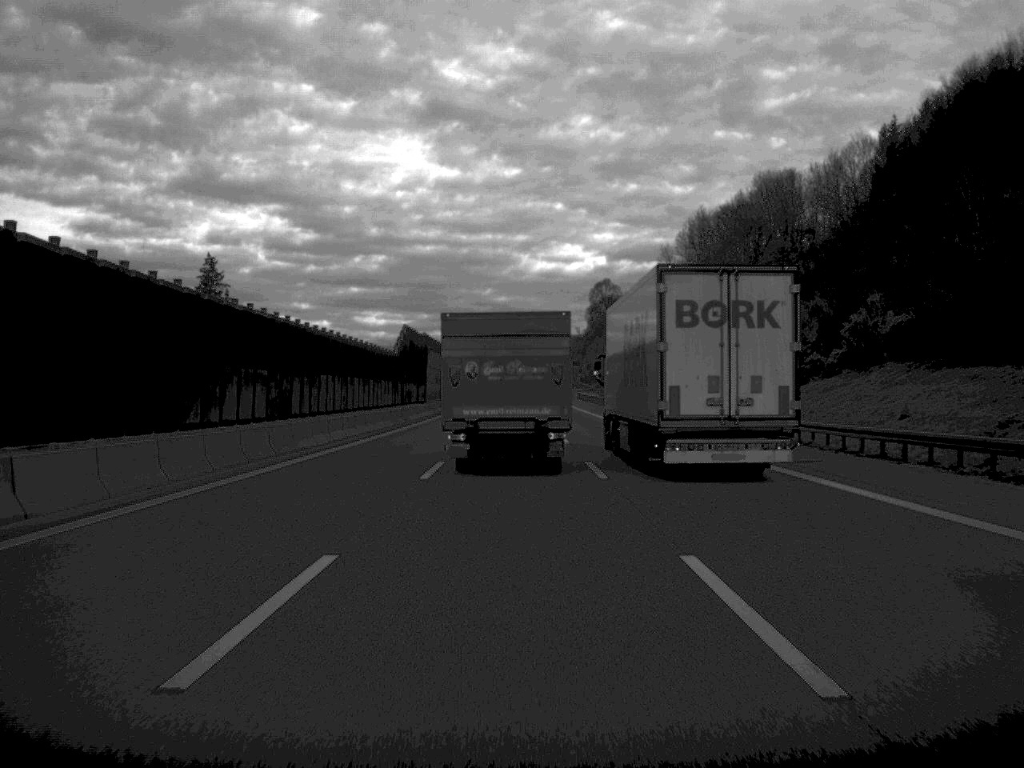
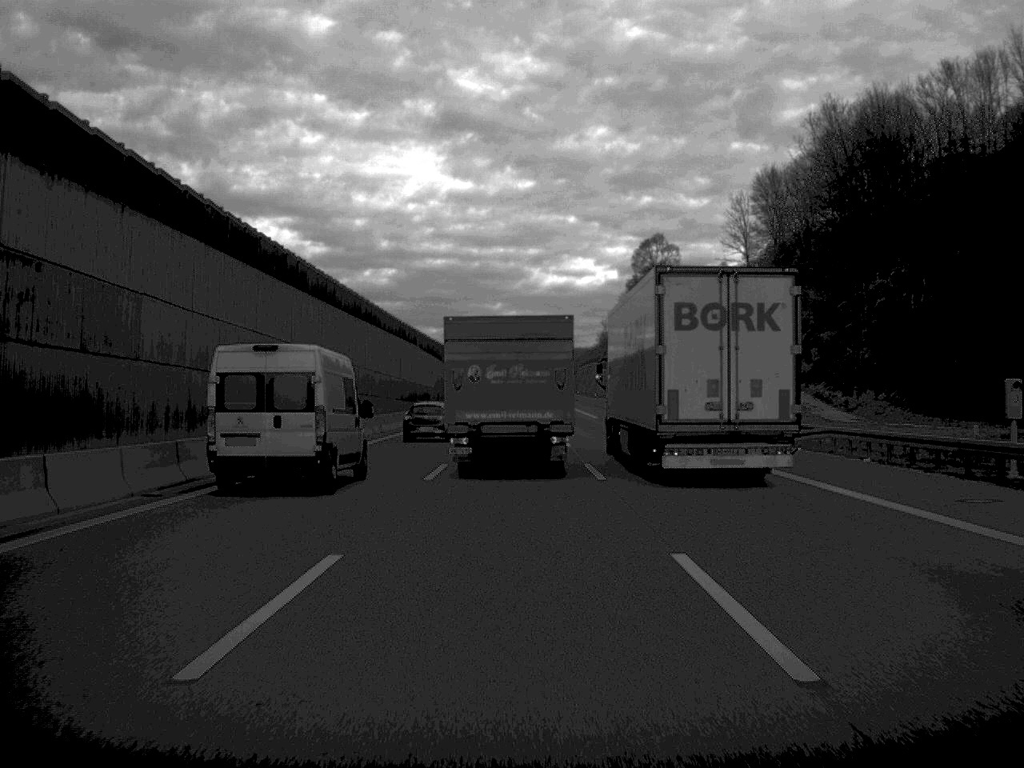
(-0.4, +89.6) m; 0°
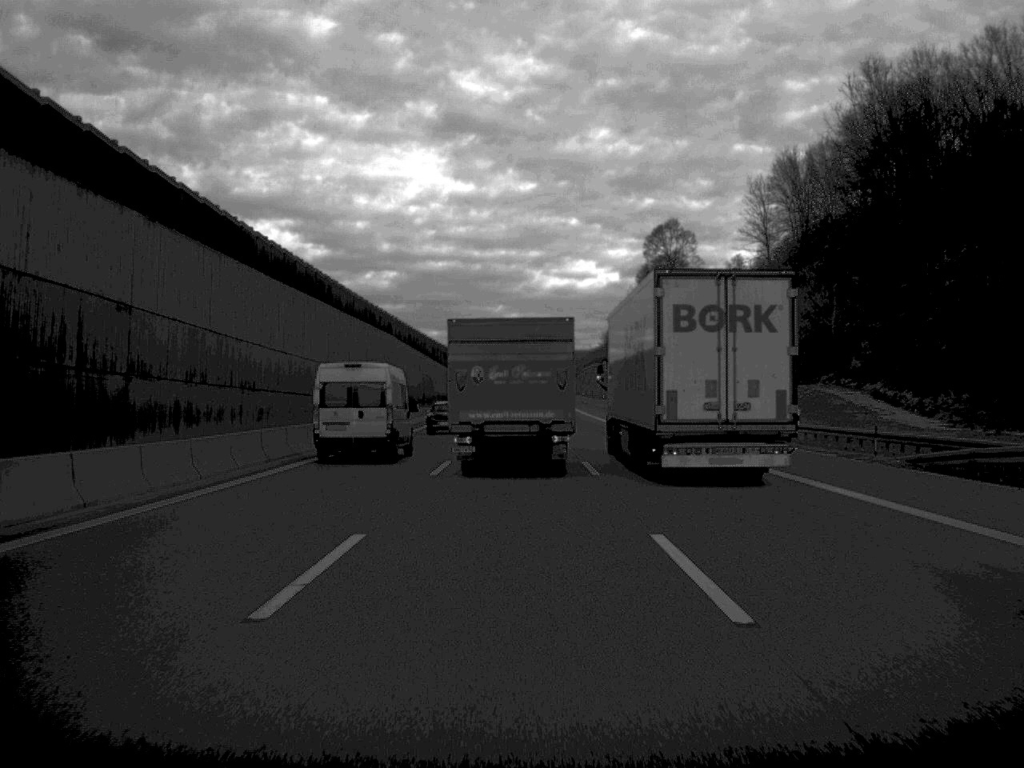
(0.0, +16.4) m; 0°
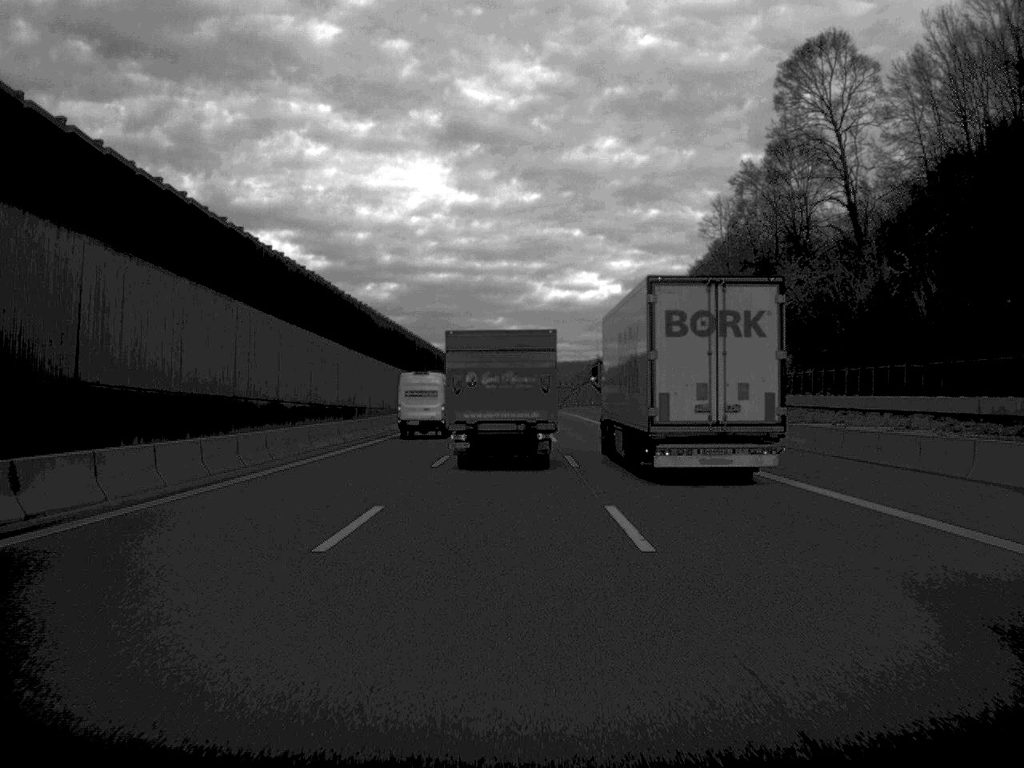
(+0.1, +85.9) m; 0°
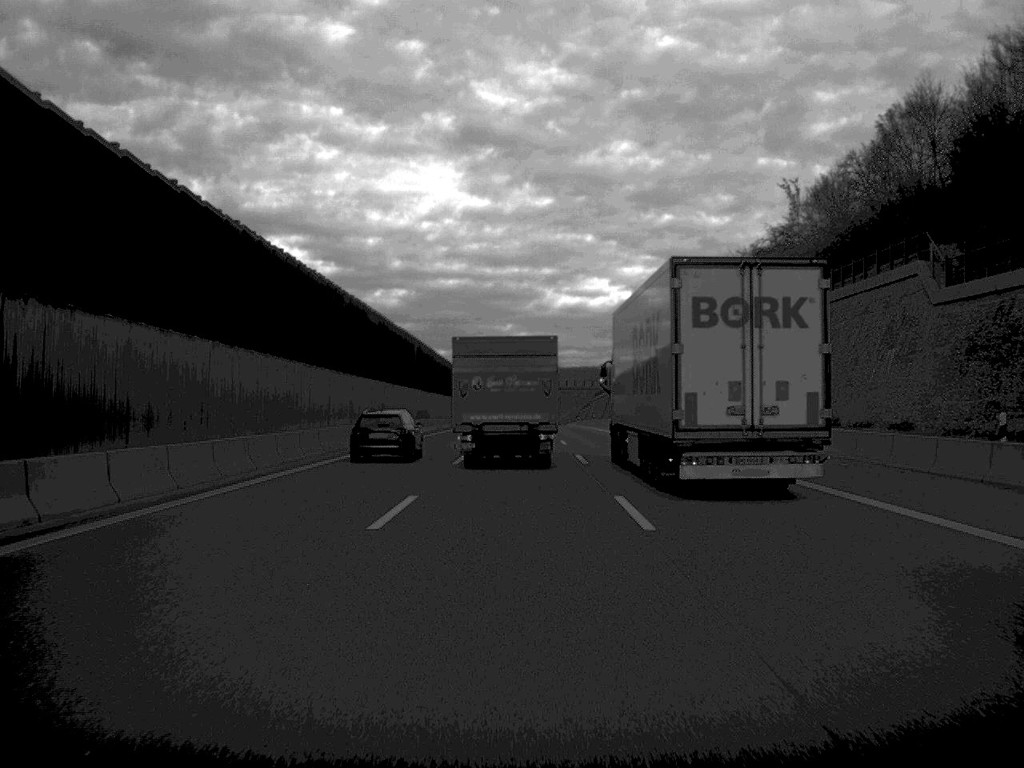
(-0.4, +87.9) m; 0°
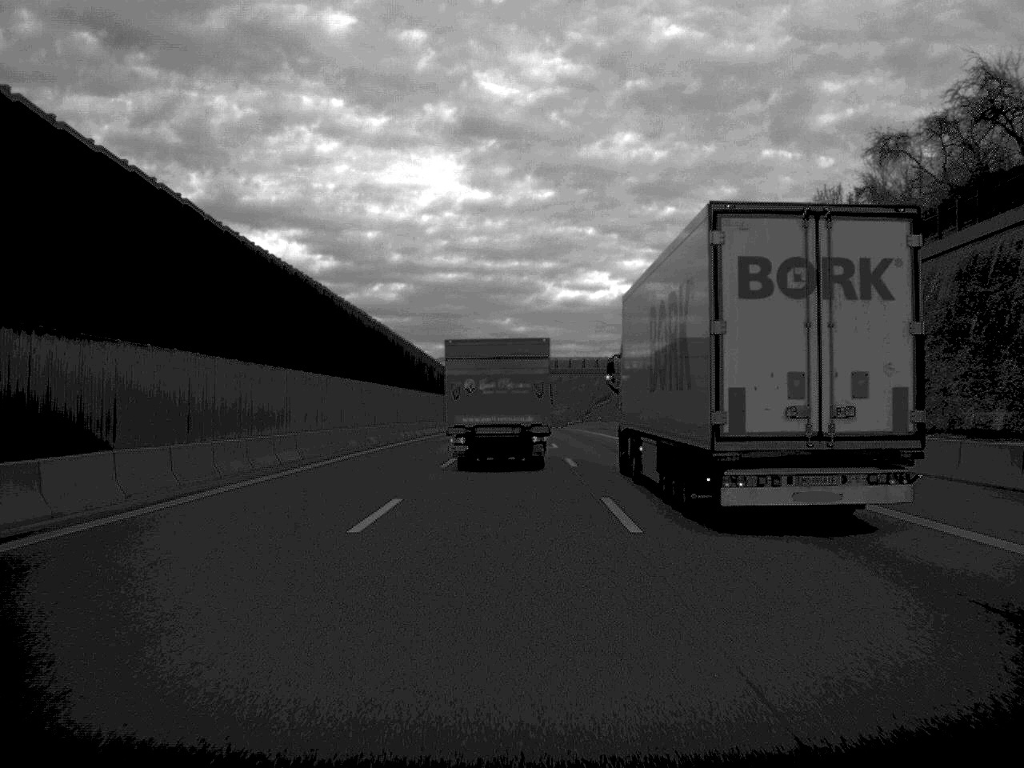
(+0.2, +72.4) m; 0°
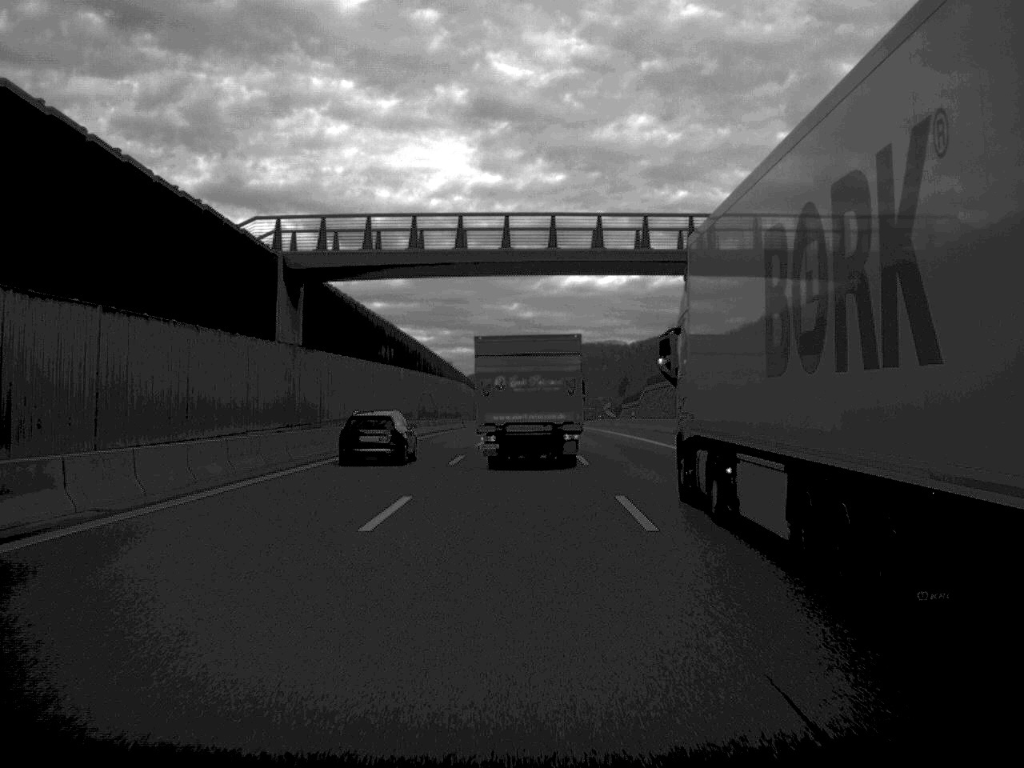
(-0.4, +90.7) m; 0°
